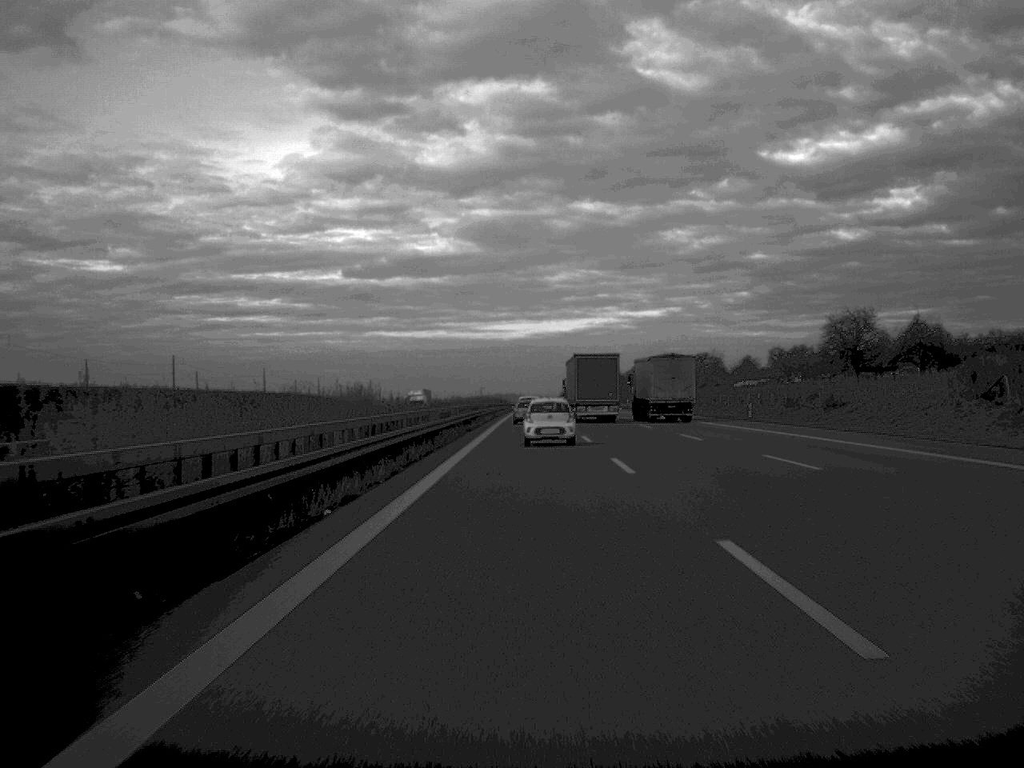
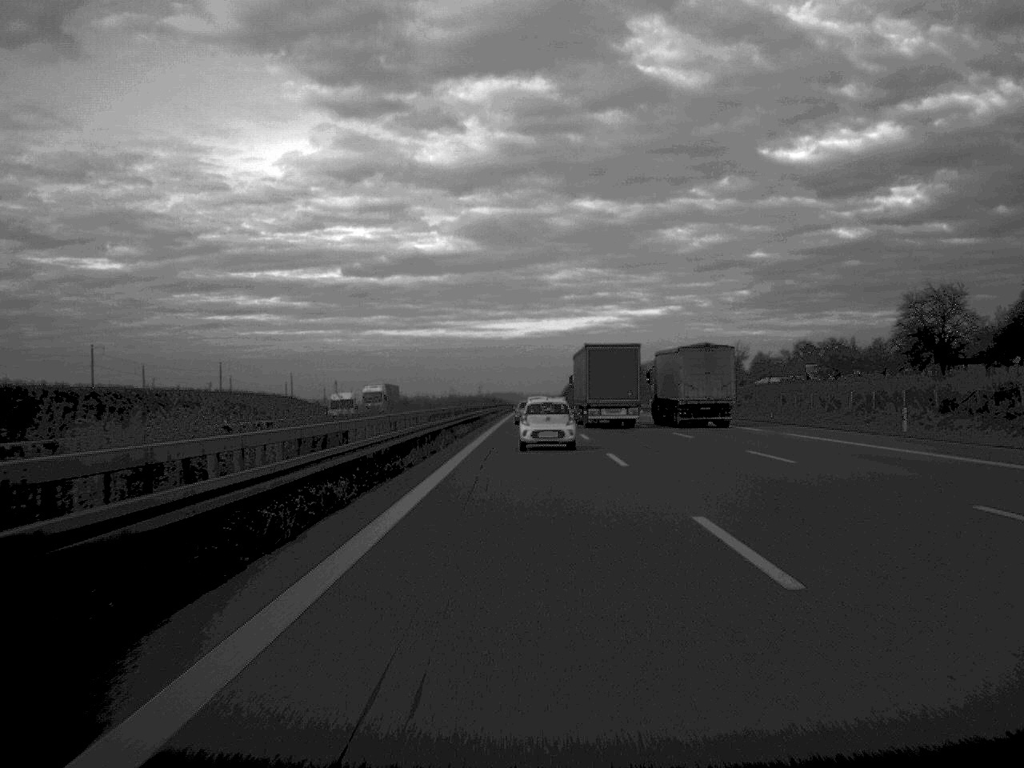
(0.0, +32.7) m; 0°
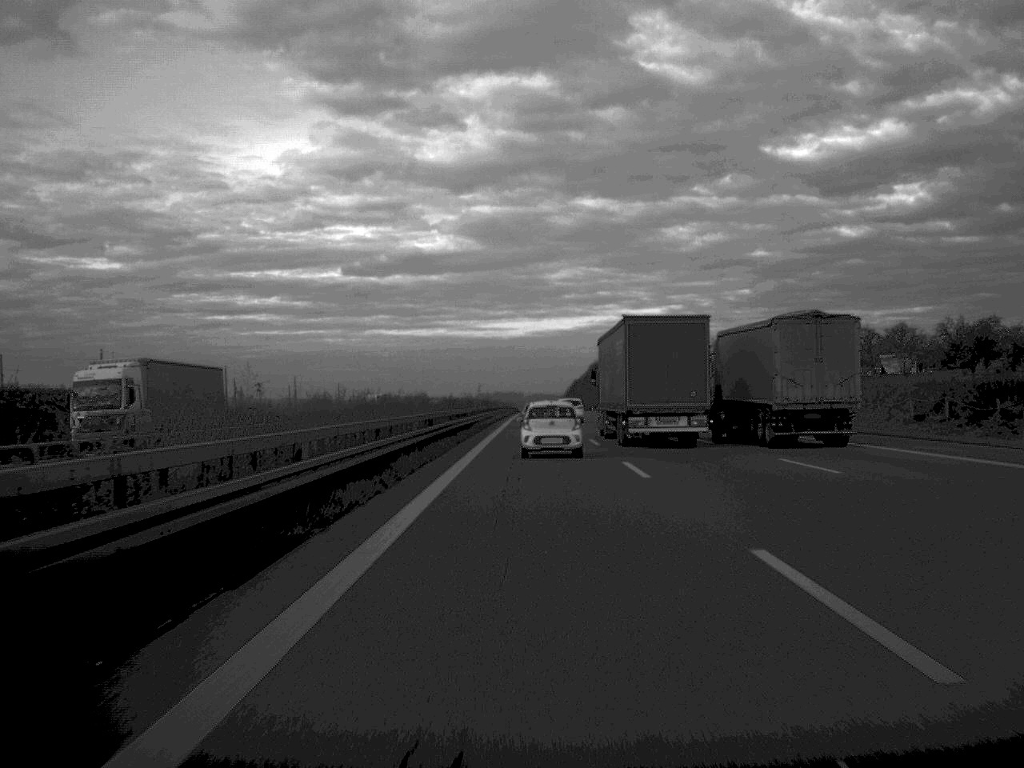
(0.0, +57.8) m; 0°
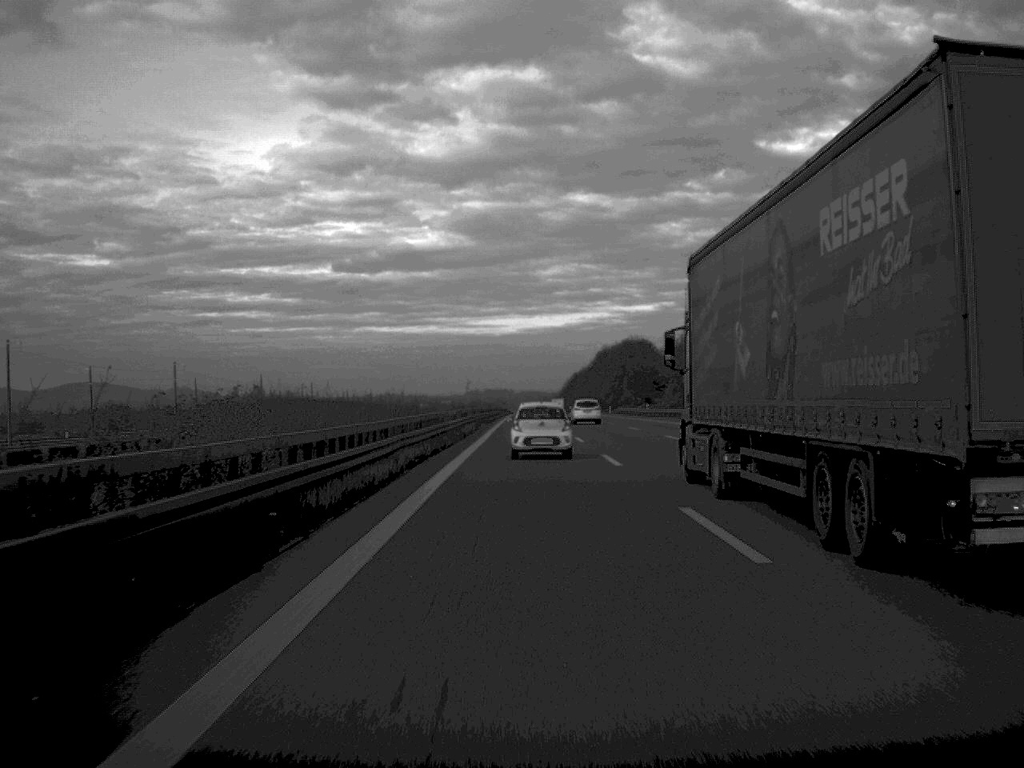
(+0.3, +83.3) m; 0°
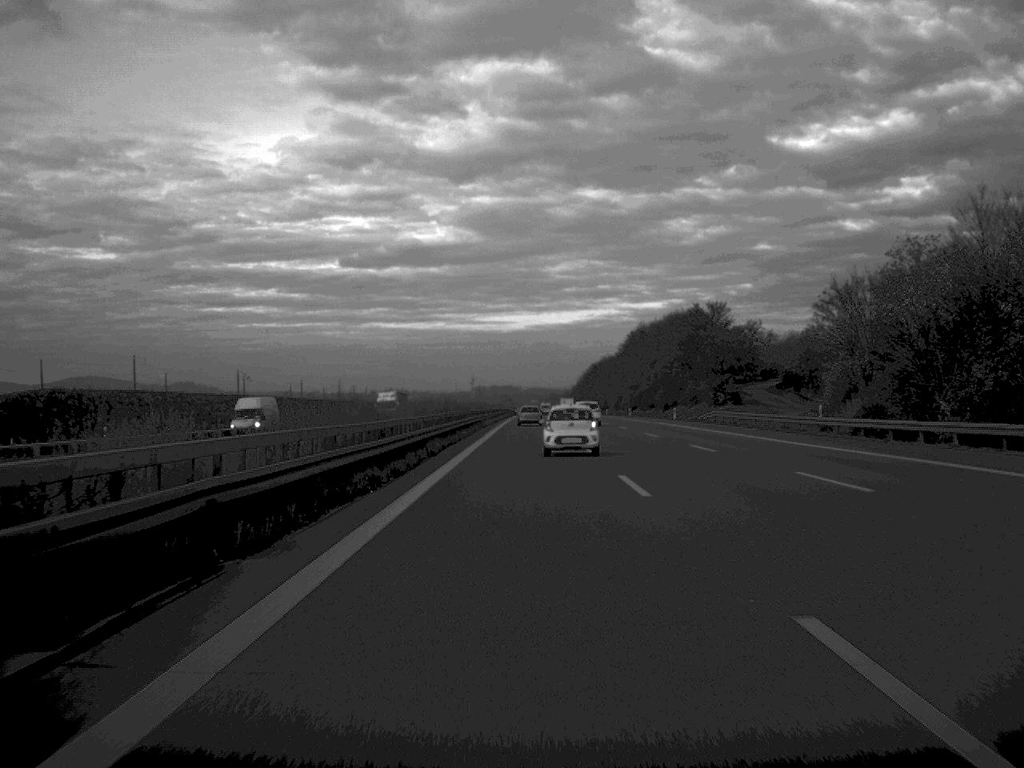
(0.0, +80.6) m; 0°
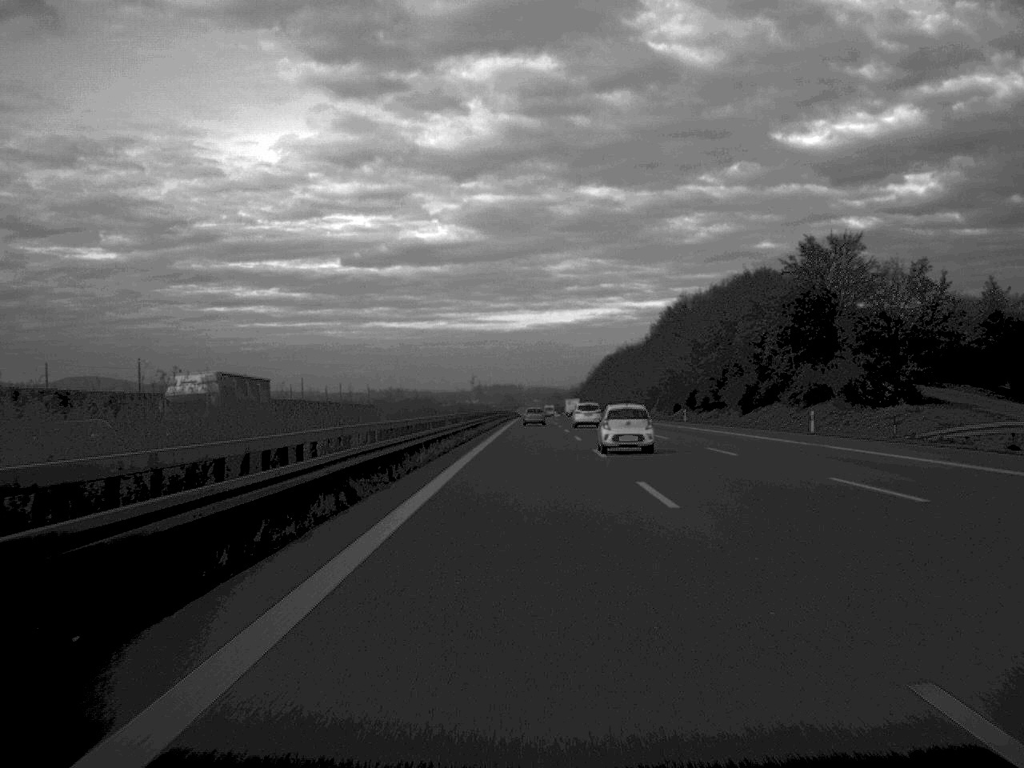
(-0.1, +56.2) m; 0°
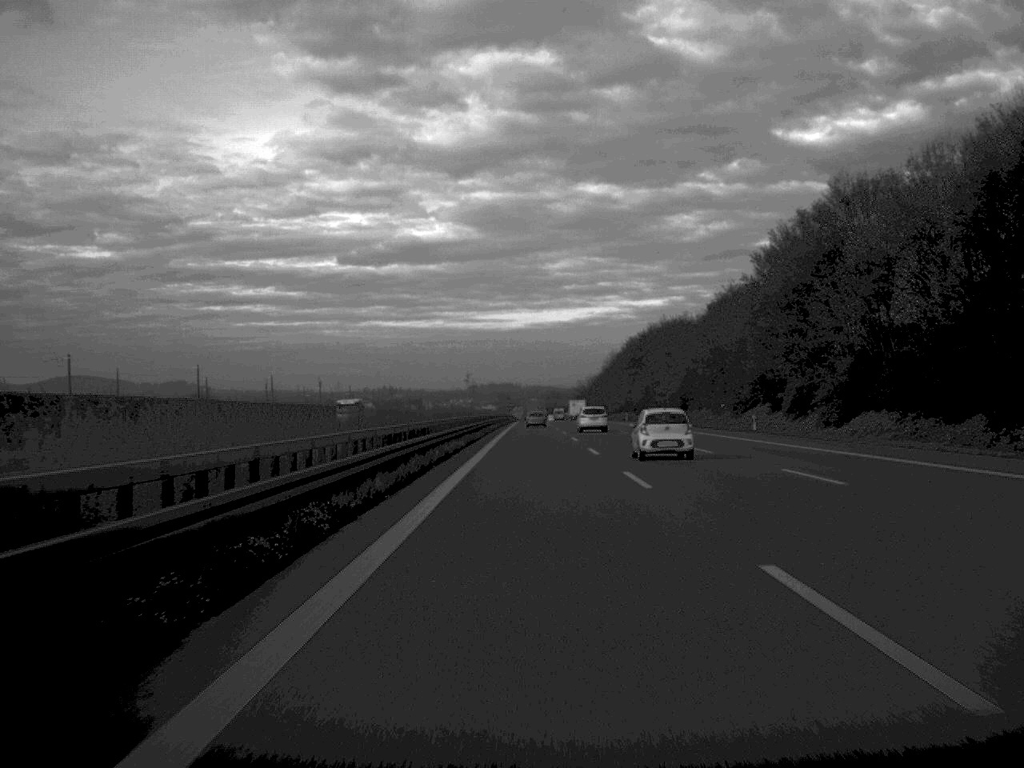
(+0.1, +84.2) m; 0°
